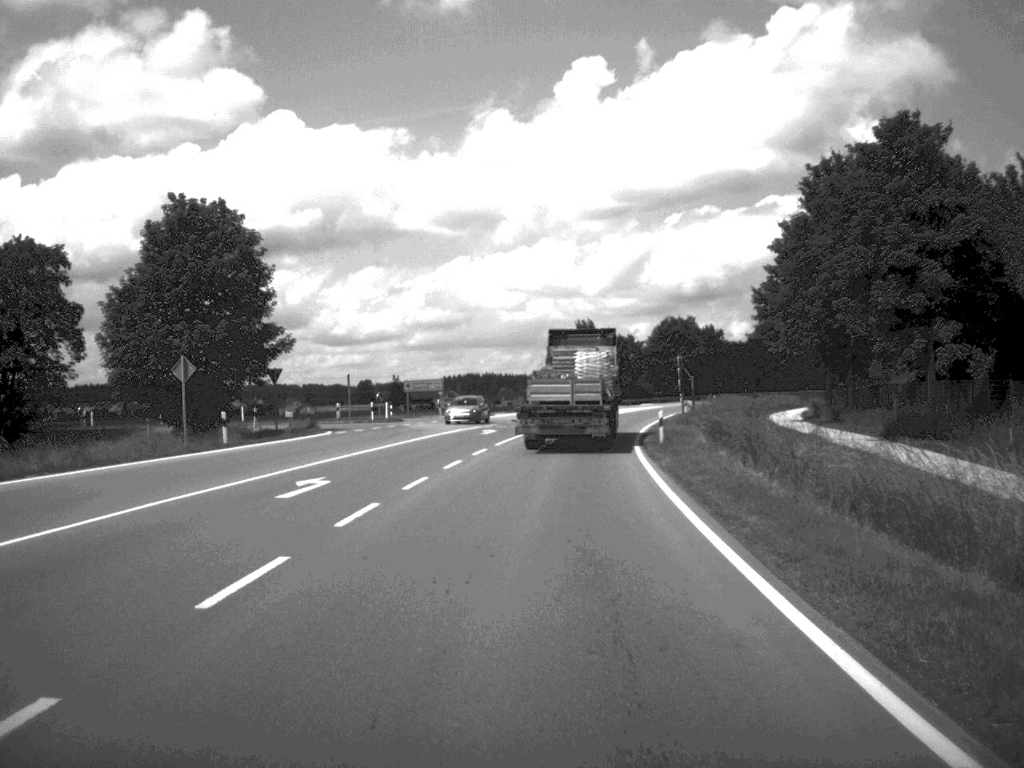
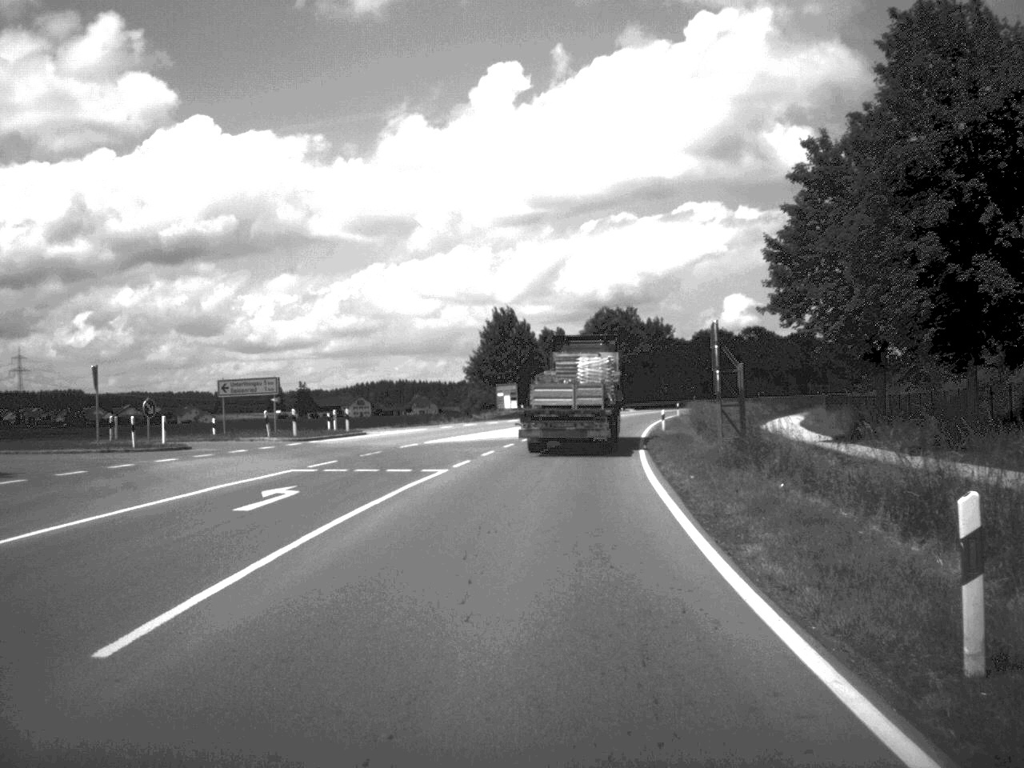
(+1.0, +31.2) m; +4°
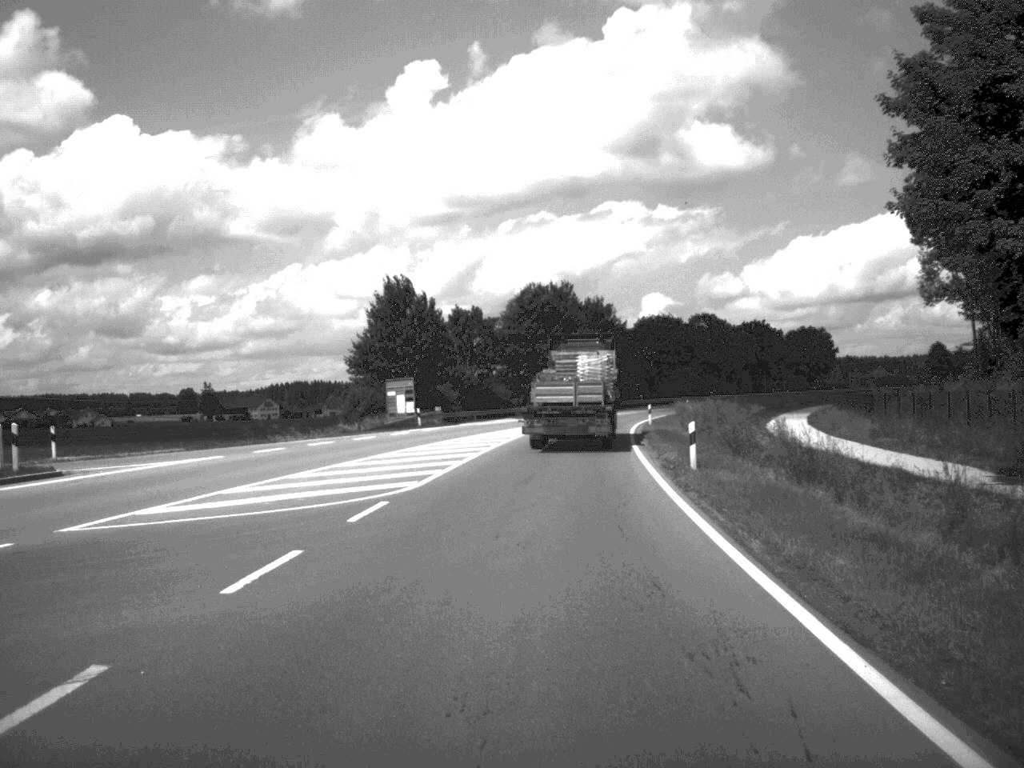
(+0.9, +30.4) m; +3°
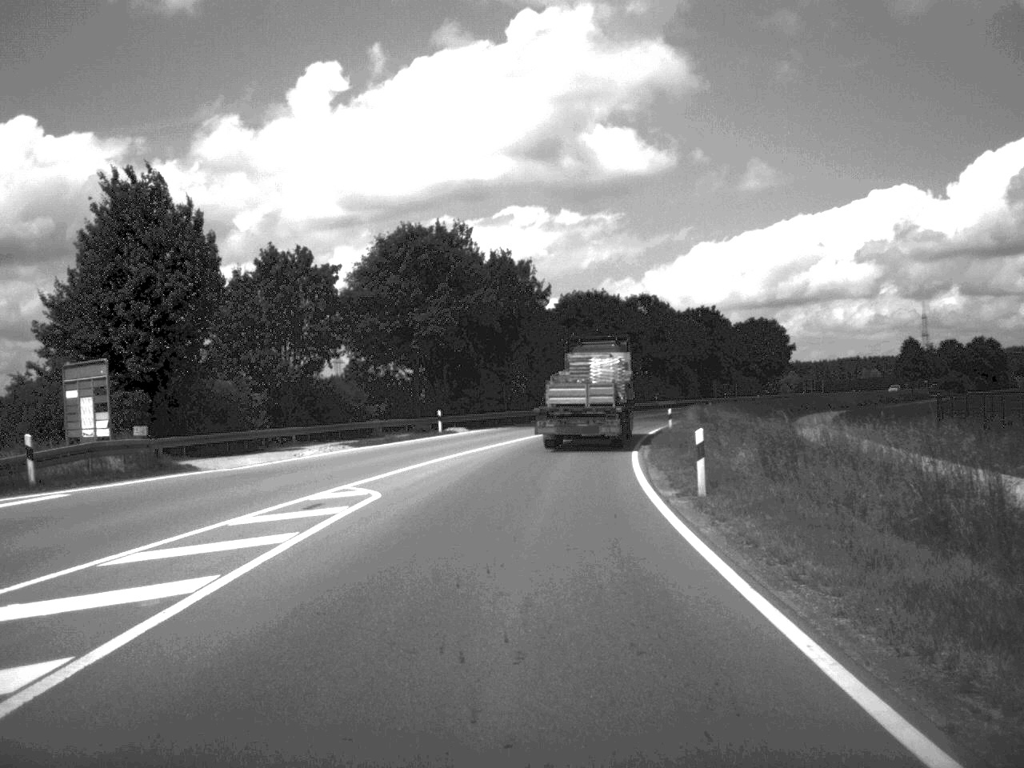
(+1.6, +42.2) m; +4°
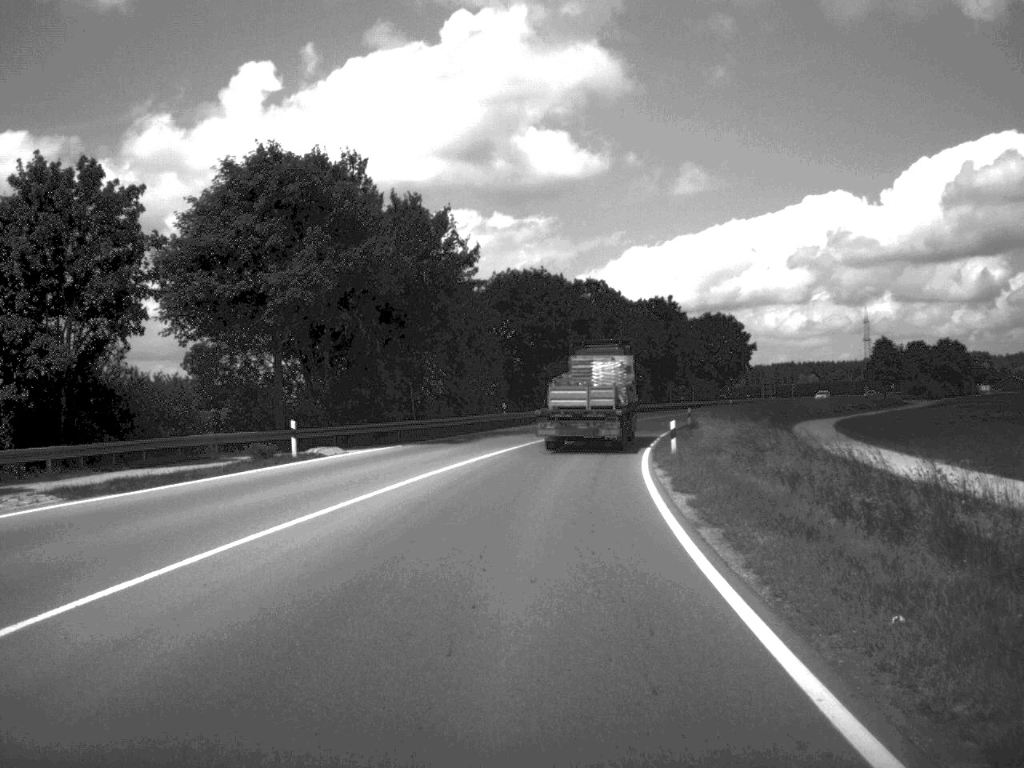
(+0.5, +22.1) m; +3°
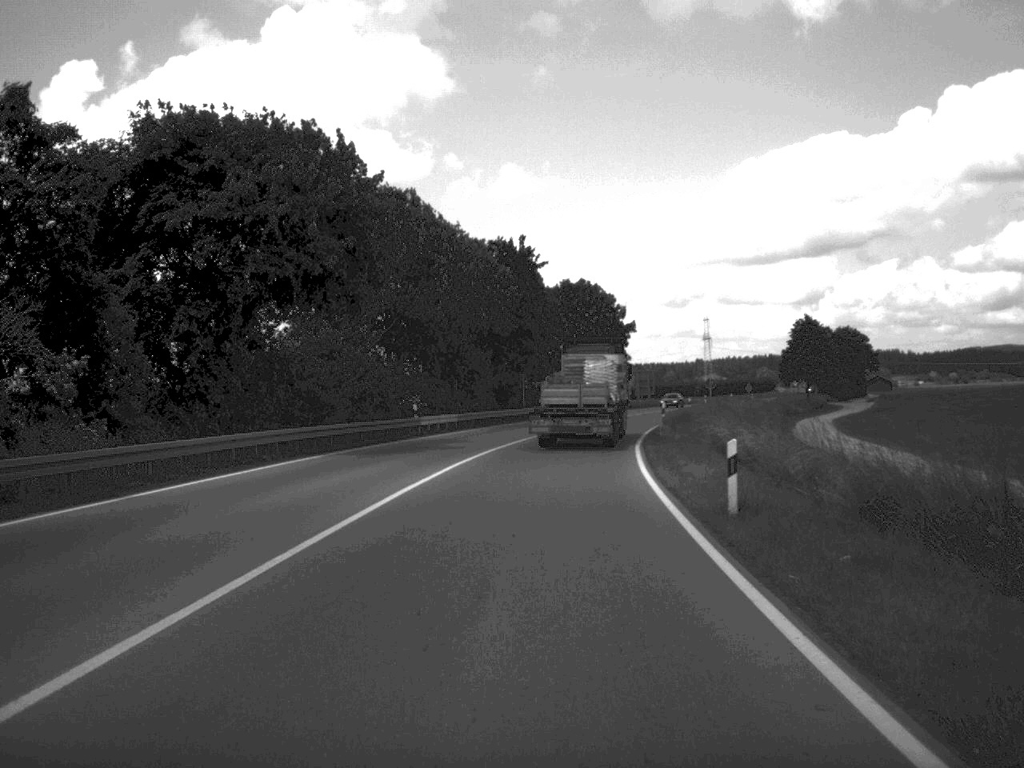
(+3.5, +52.0) m; +8°
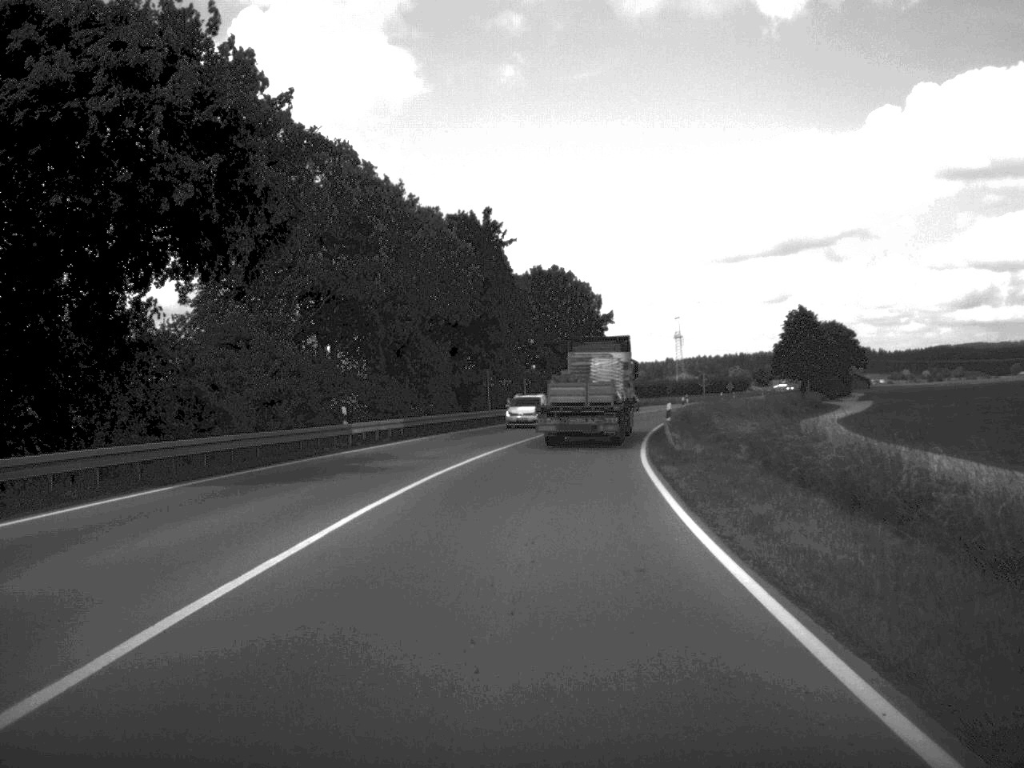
(+0.1, +12.3) m; +1°
